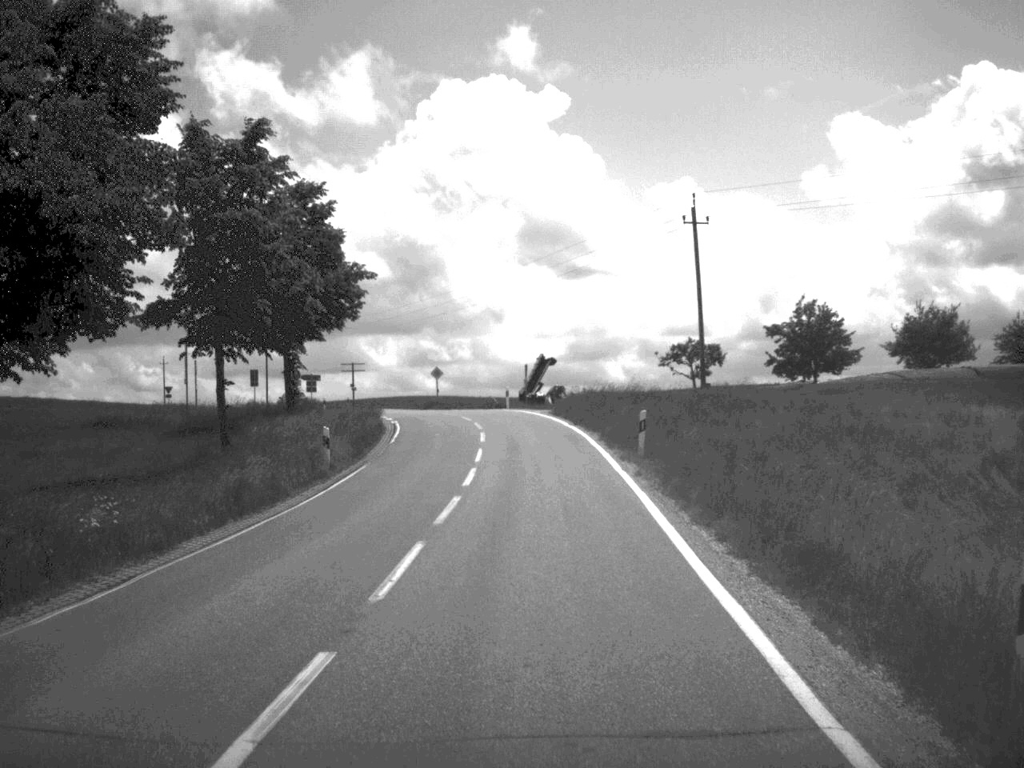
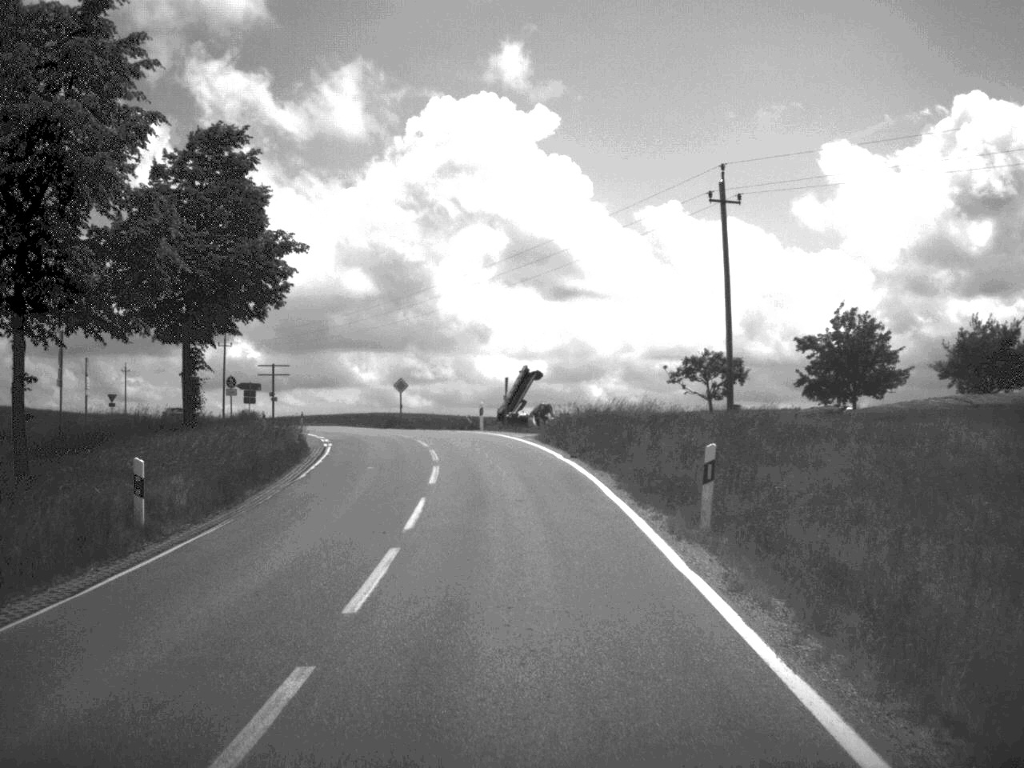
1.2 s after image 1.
(+0.1, +12.4) m; +1°
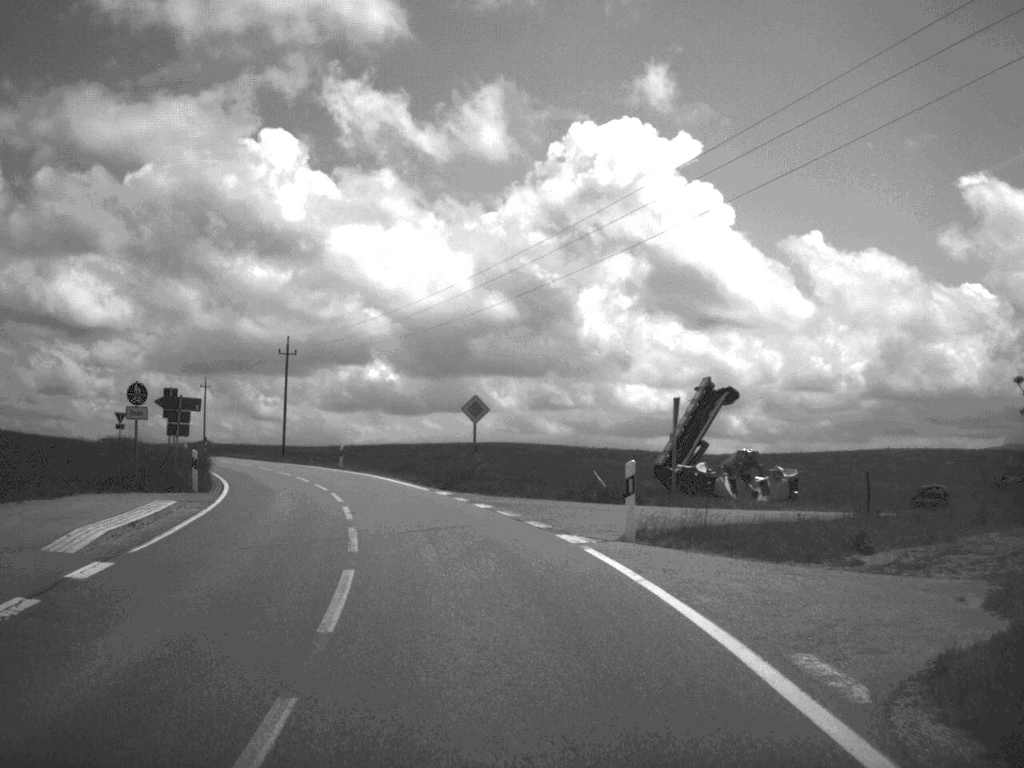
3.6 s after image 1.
(-1.1, +31.0) m; -7°
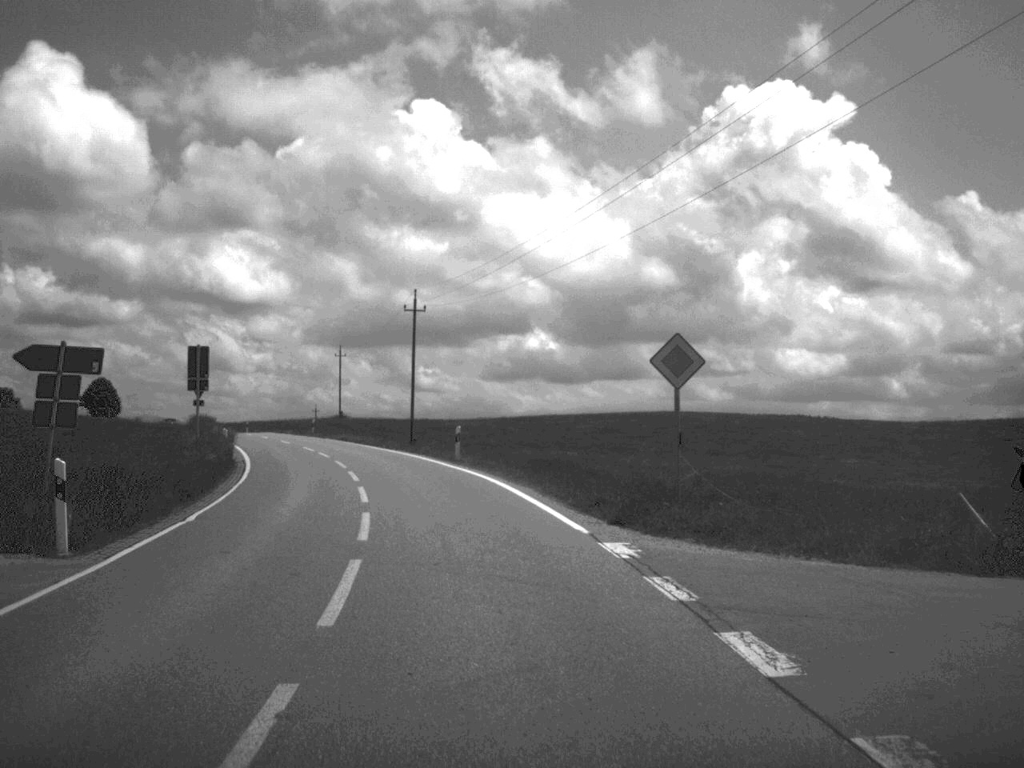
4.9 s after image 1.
(-1.2, +17.8) m; -7°
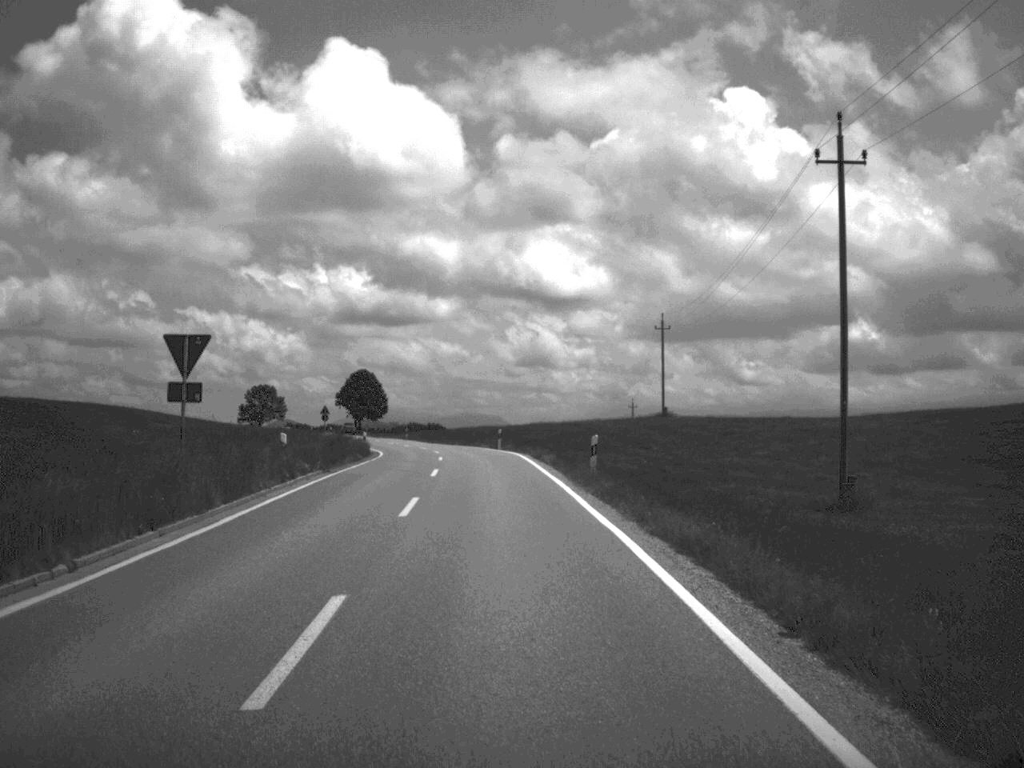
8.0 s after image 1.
(-7.0, +48.8) m; -15°
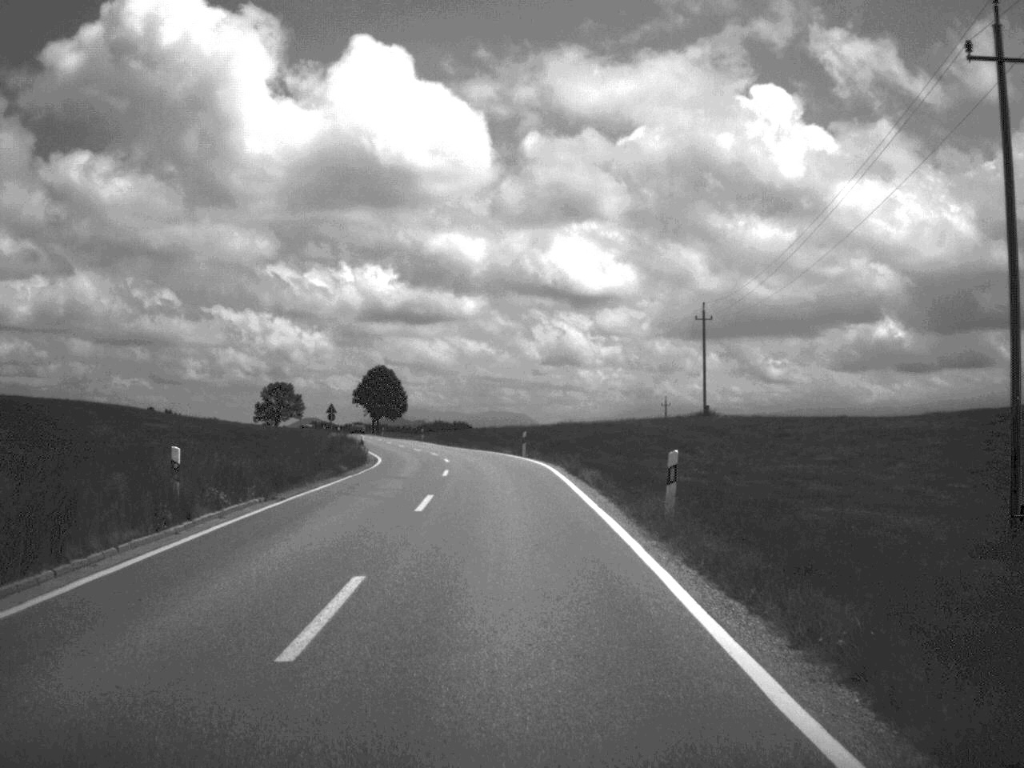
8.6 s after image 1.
(-0.1, +10.6) m; -1°
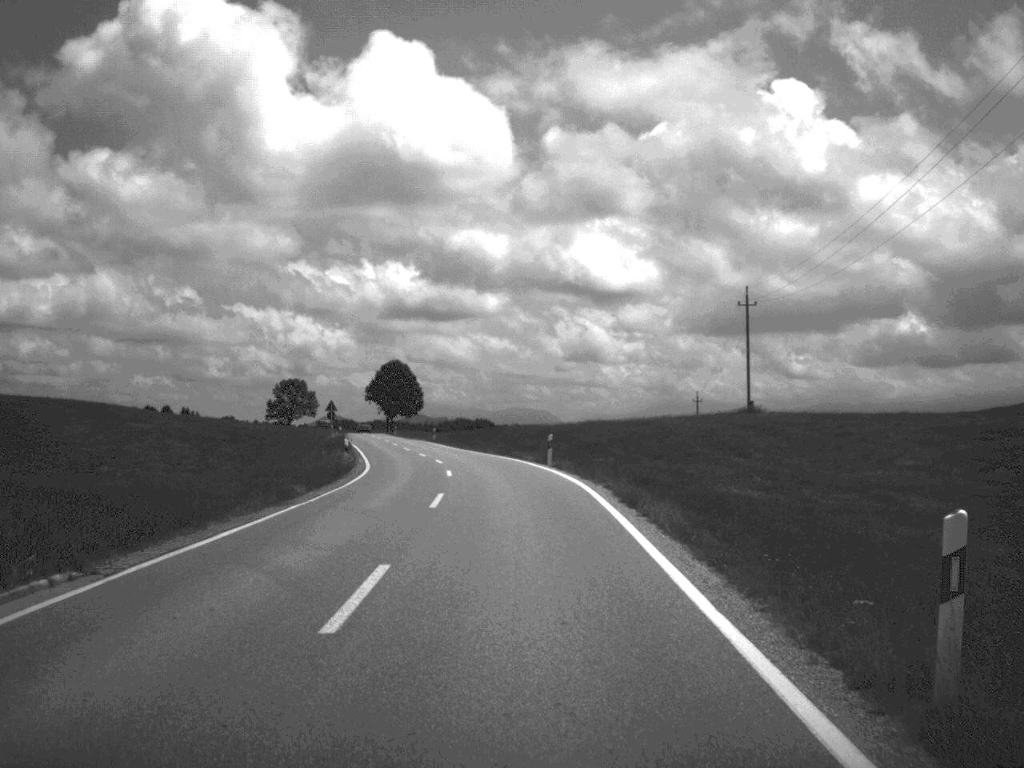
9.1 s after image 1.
(-0.1, +10.9) m; -1°
